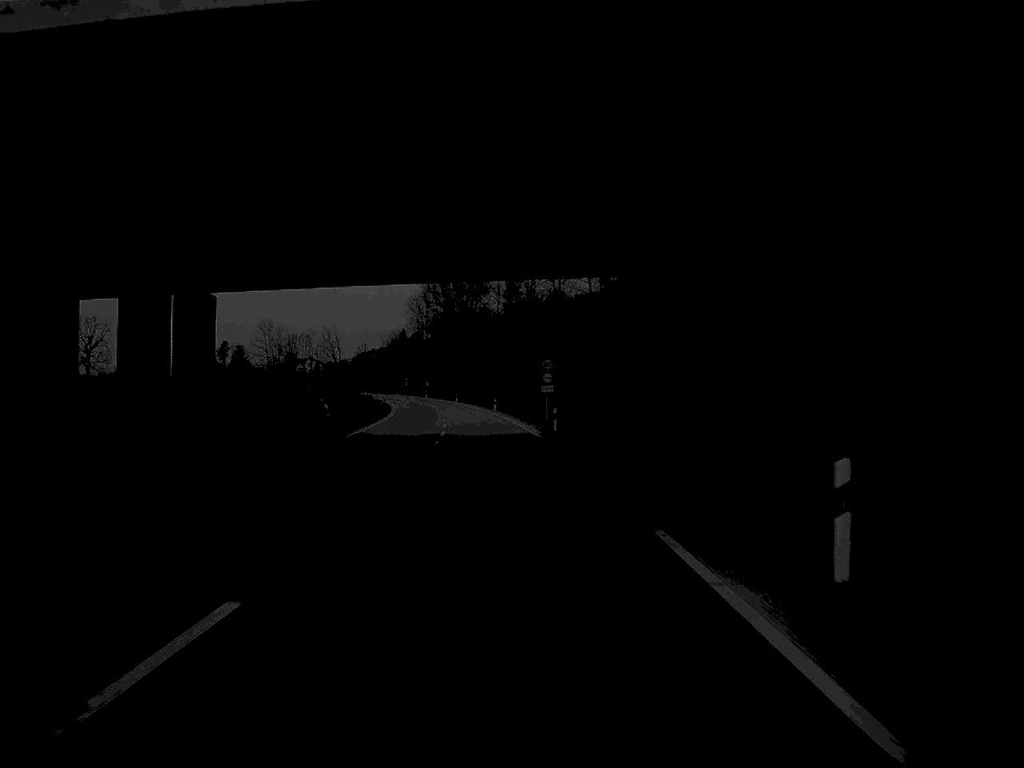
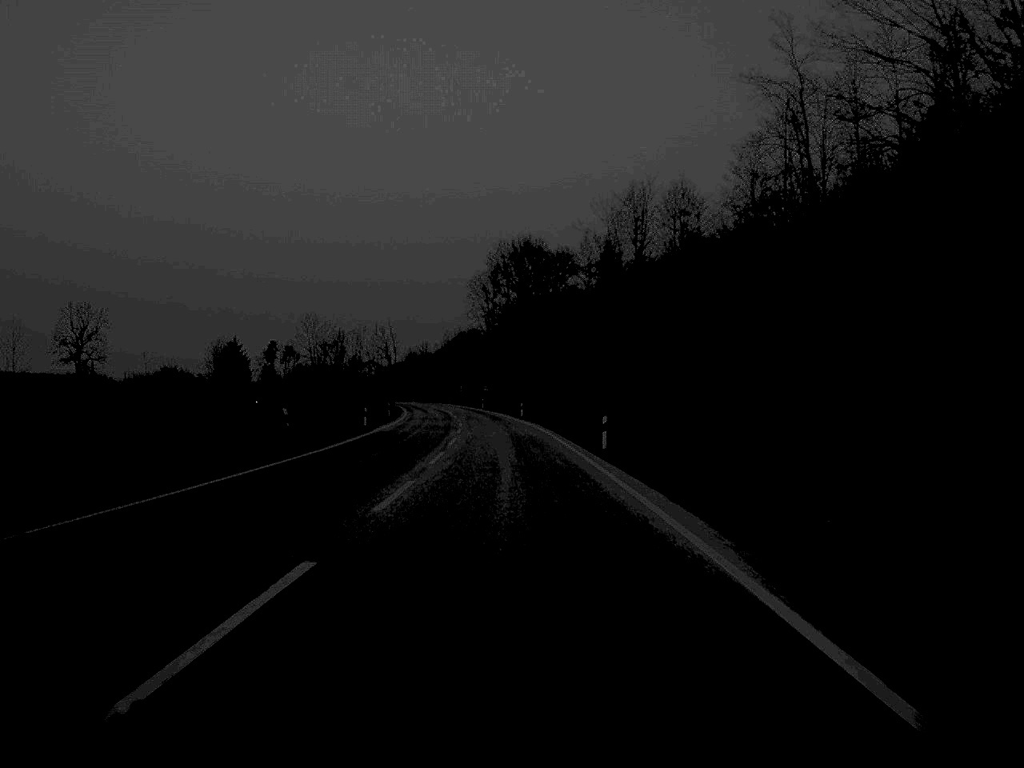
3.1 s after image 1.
(-2.3, +70.7) m; -4°
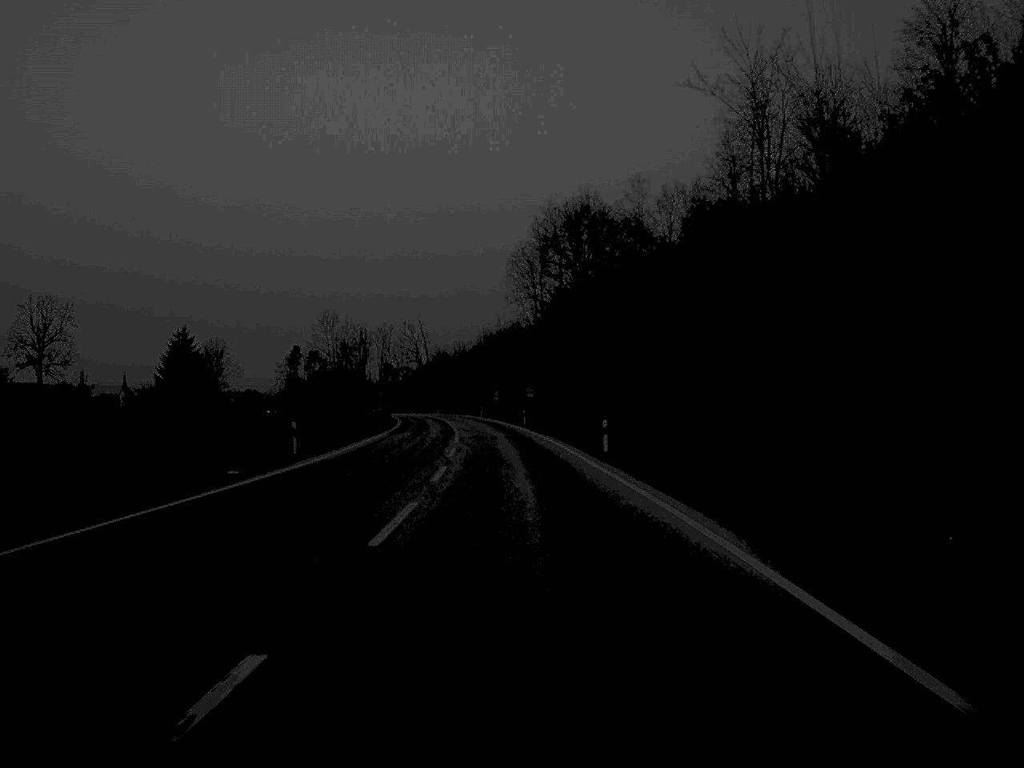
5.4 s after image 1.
(-1.1, +53.4) m; -2°
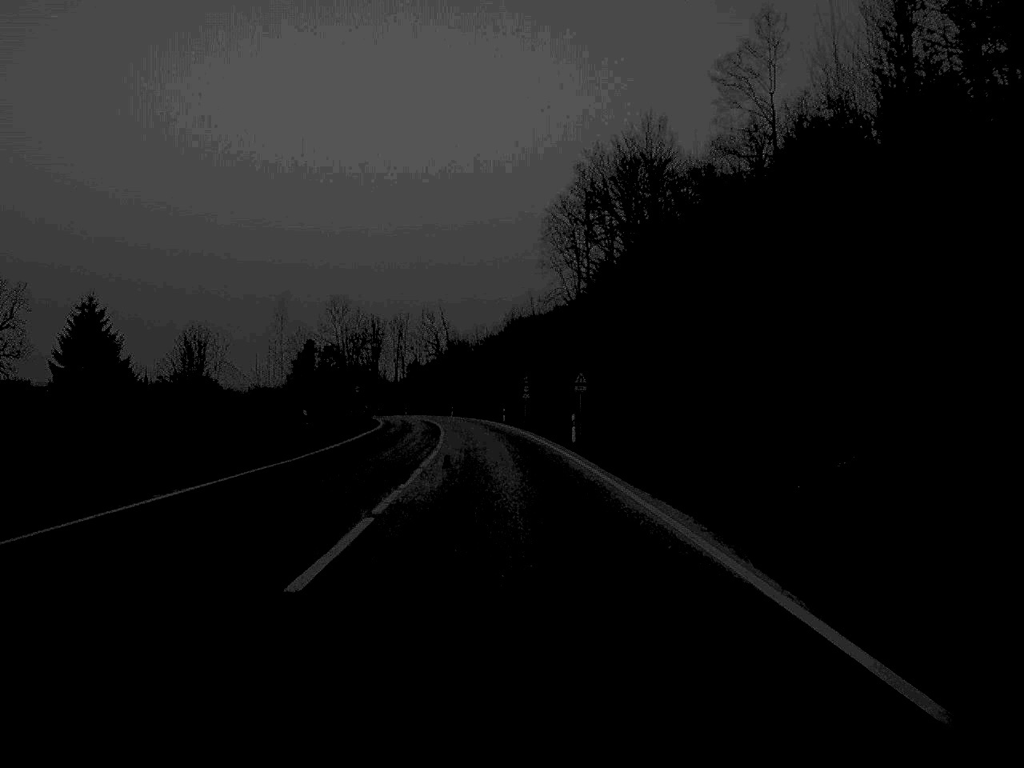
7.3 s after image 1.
(-0.5, +40.3) m; -1°
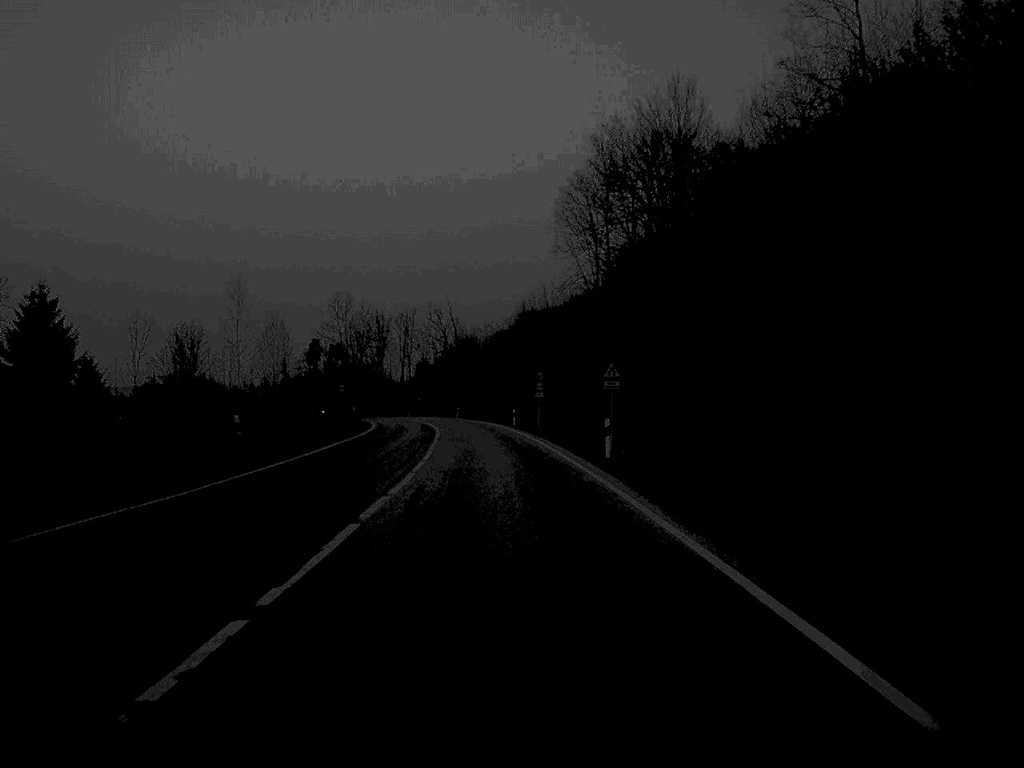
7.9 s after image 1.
(-0.1, +13.0) m; -1°
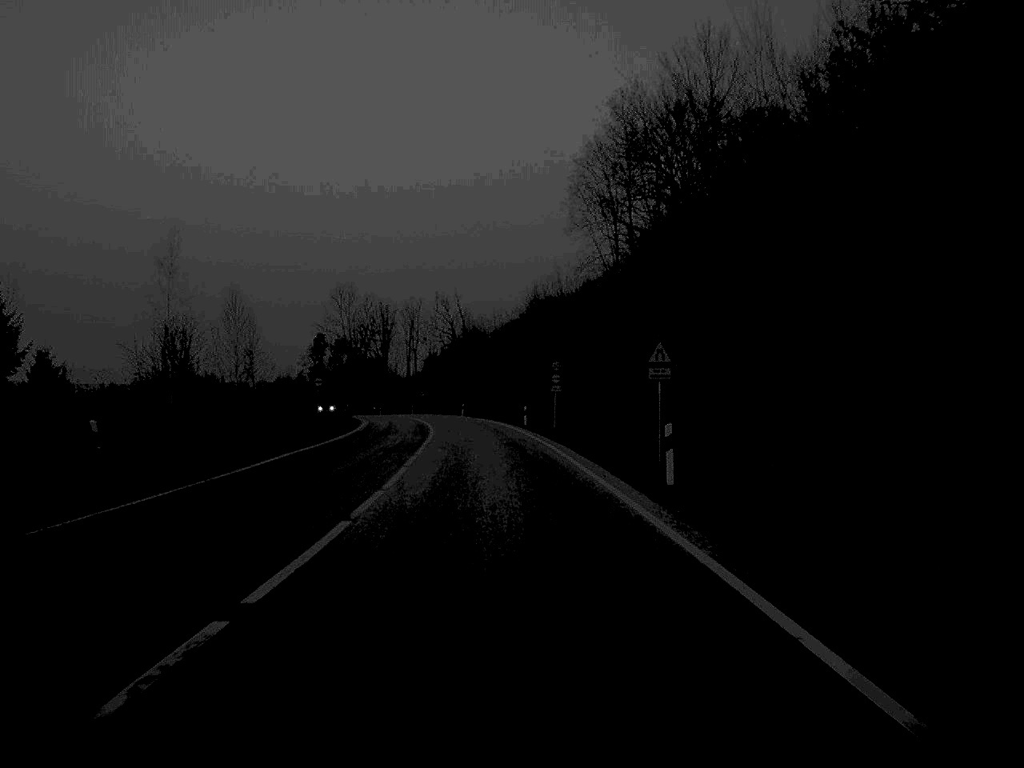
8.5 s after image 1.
(-0.1, +12.3) m; -1°
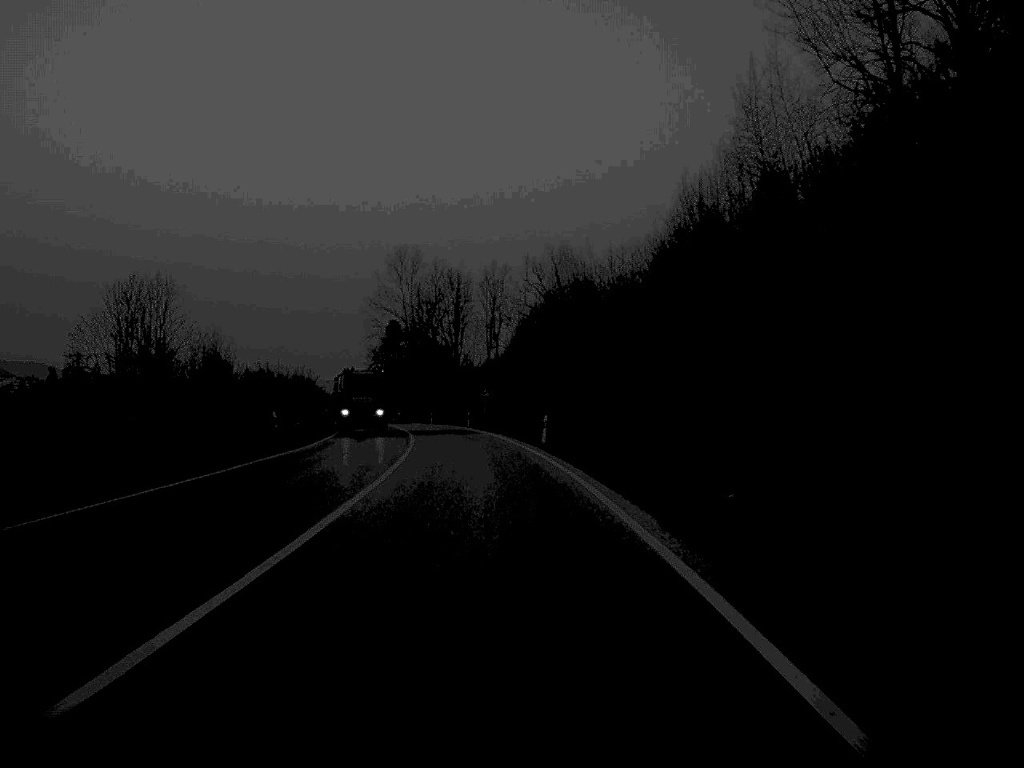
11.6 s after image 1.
(-2.2, +63.0) m; -5°
